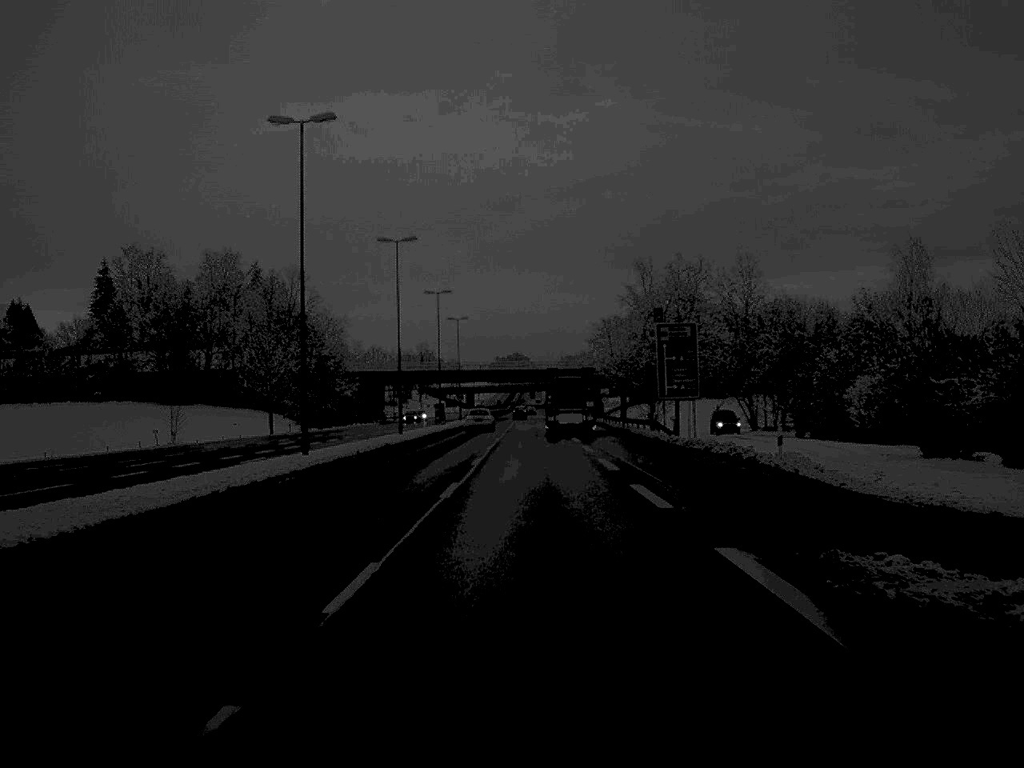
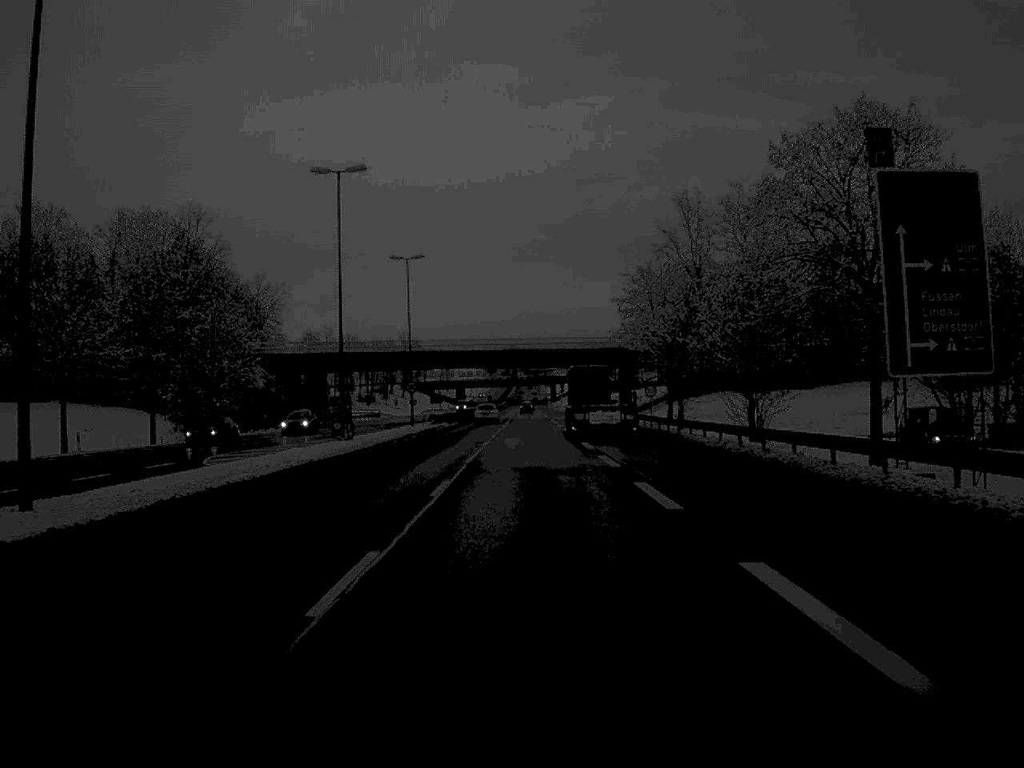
(+0.2, +50.0) m; 0°
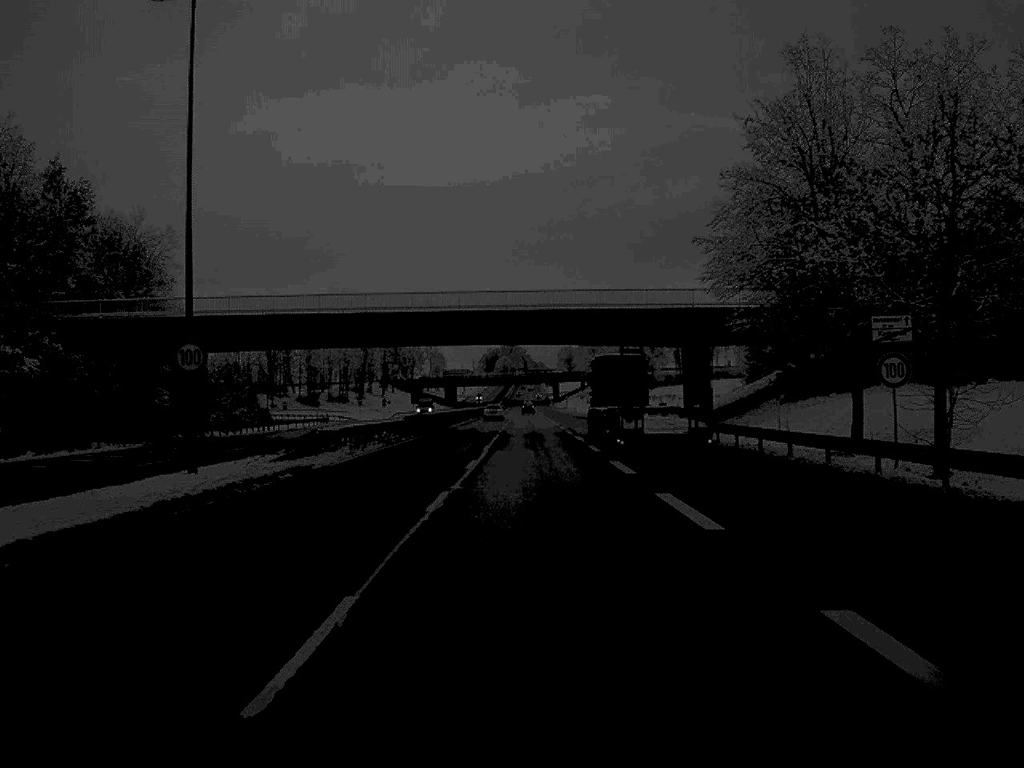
(-0.1, +51.0) m; 0°
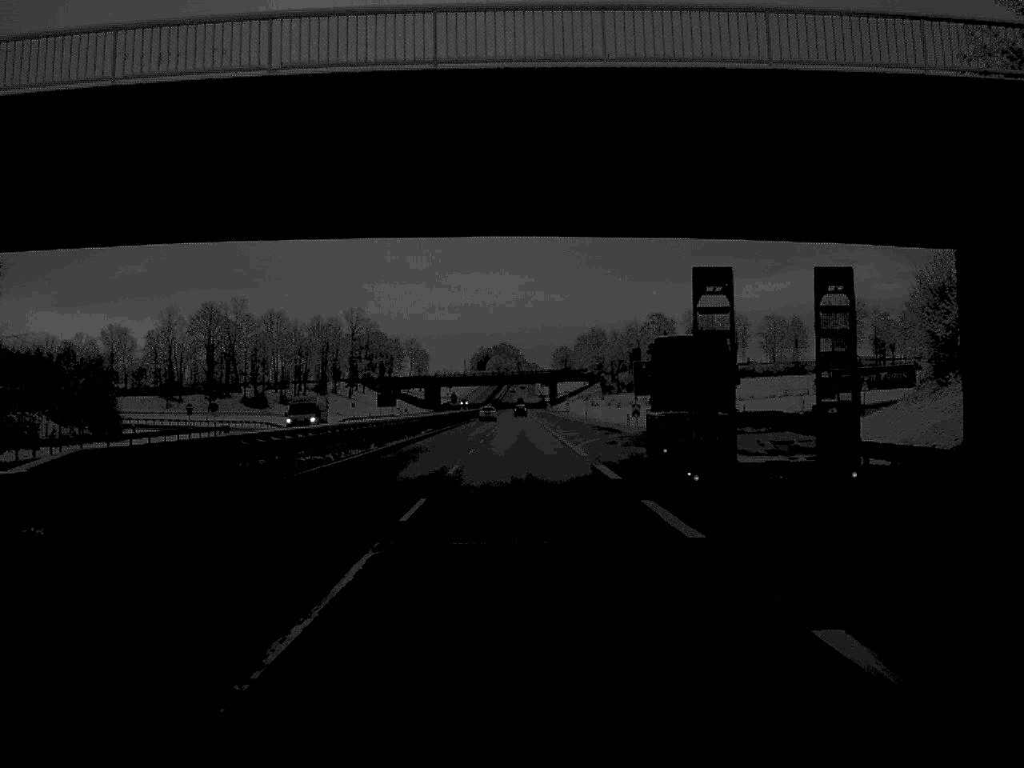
(+0.2, +49.1) m; 0°
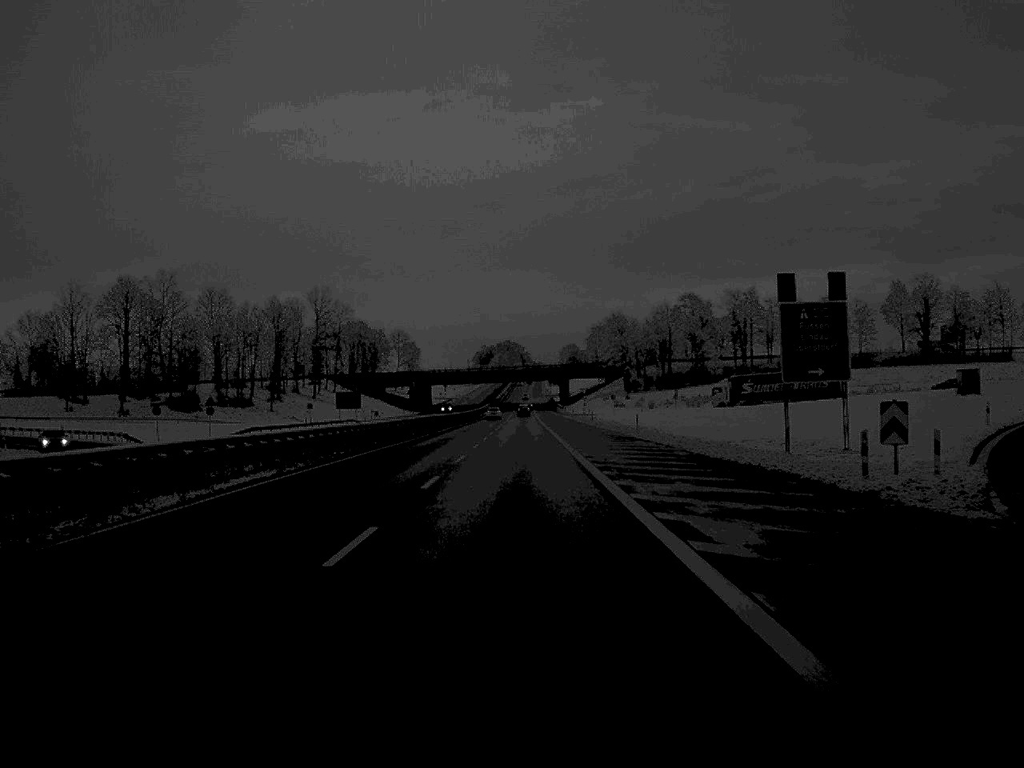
(0.0, +52.7) m; 0°
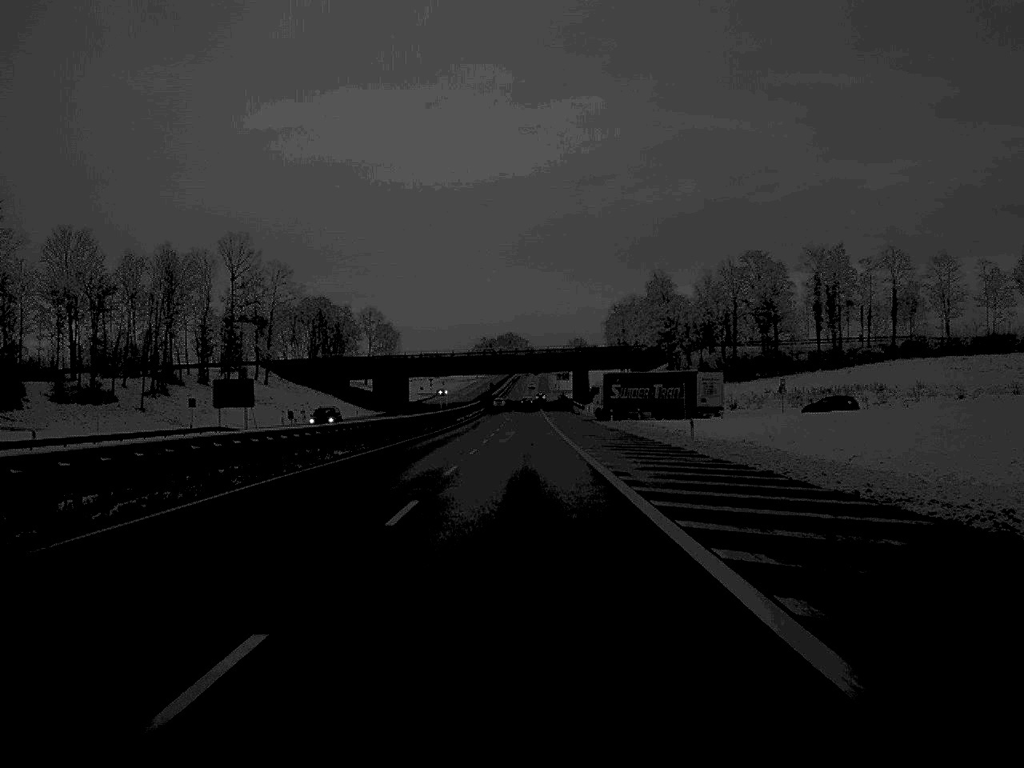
(-0.2, +67.8) m; 0°
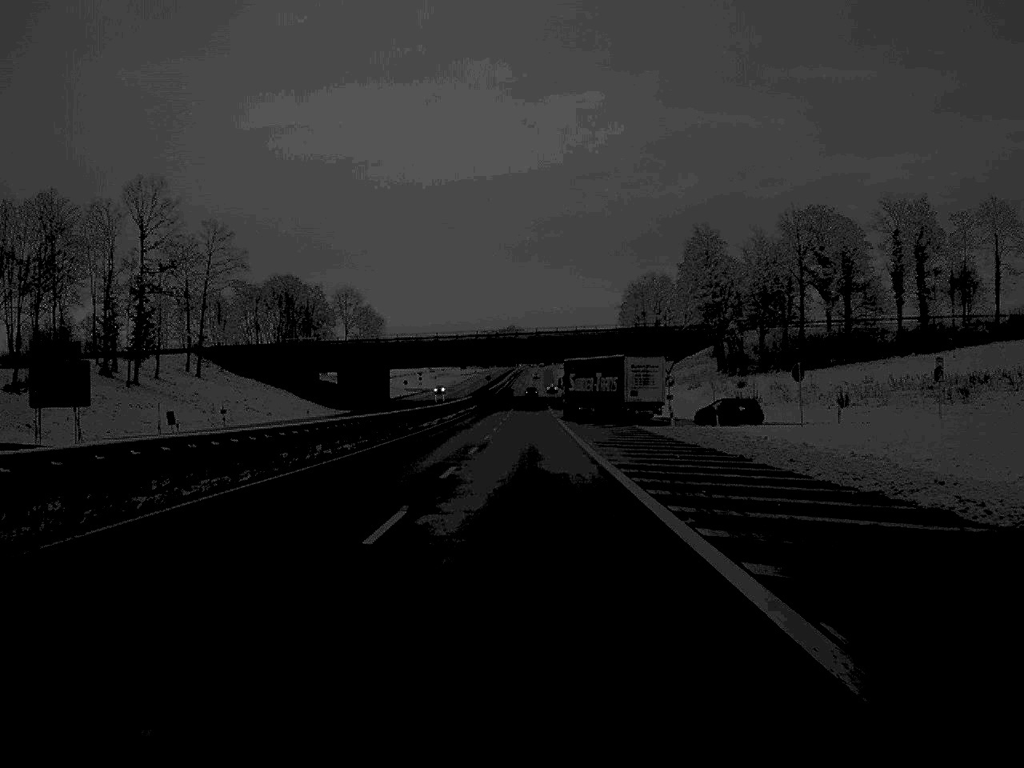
(0.0, +38.4) m; 0°
